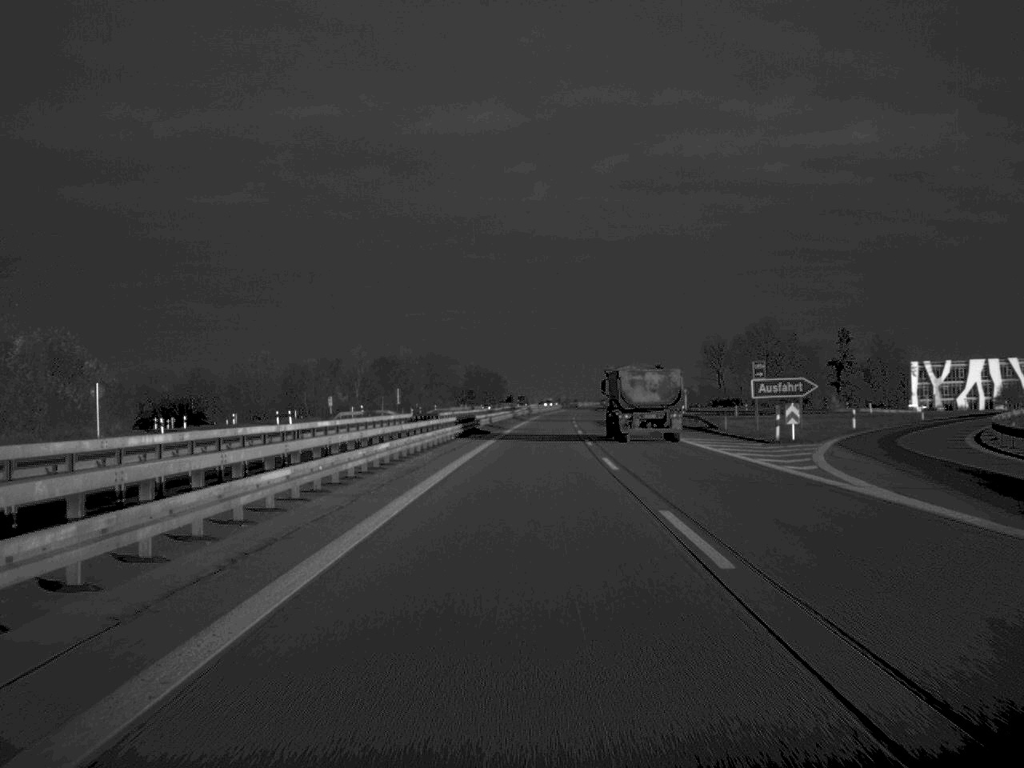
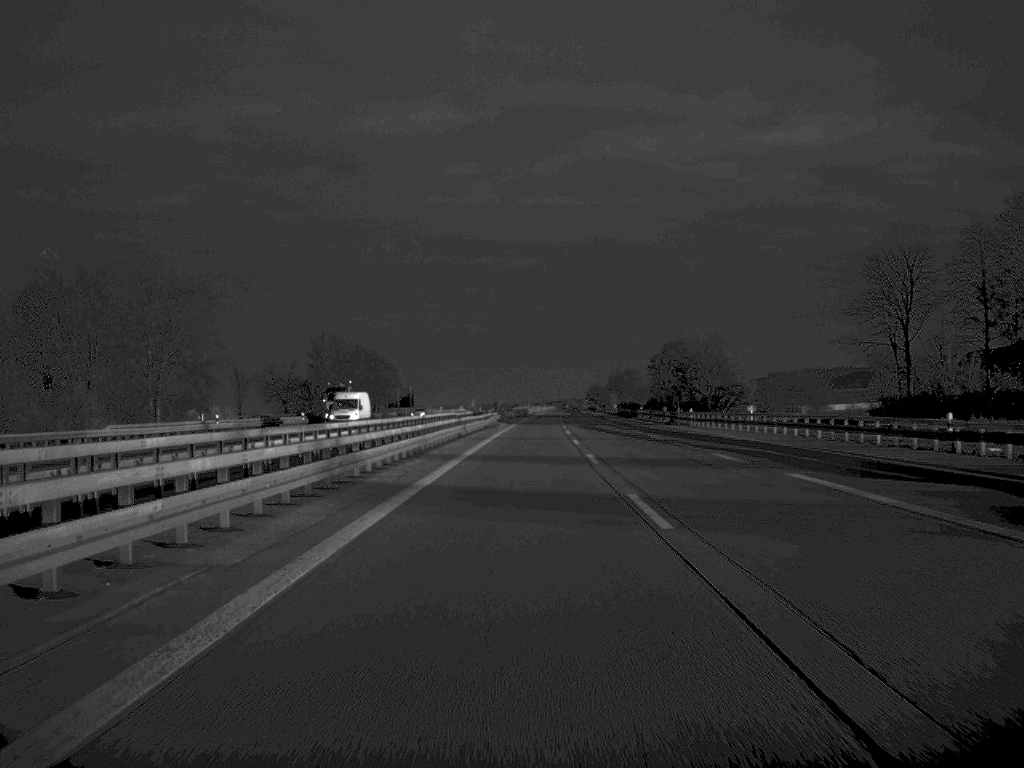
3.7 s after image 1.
(+4.2, +157.5) m; +3°
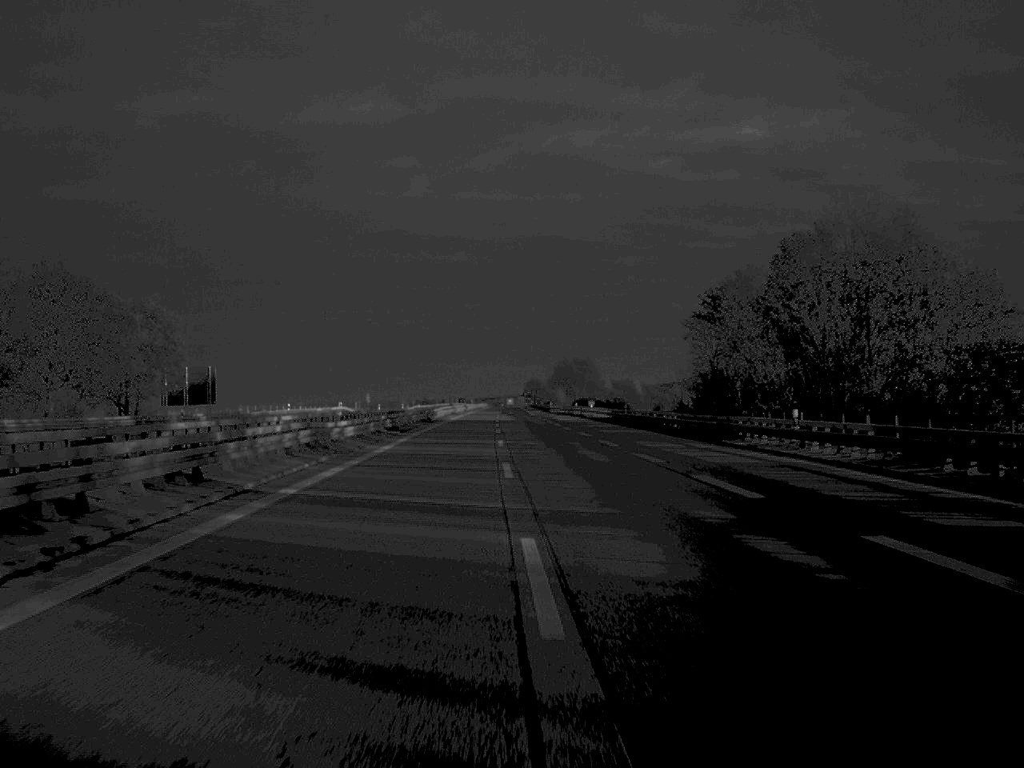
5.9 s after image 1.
(+2.5, +98.0) m; +3°
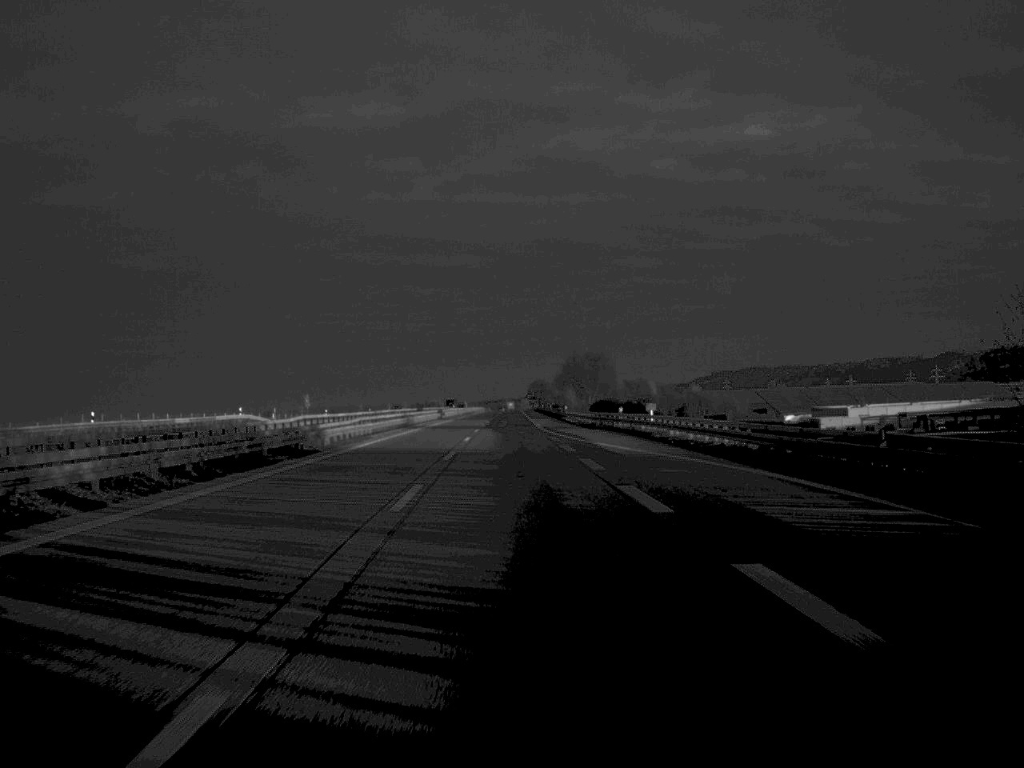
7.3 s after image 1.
(0.0, +60.8) m; 0°
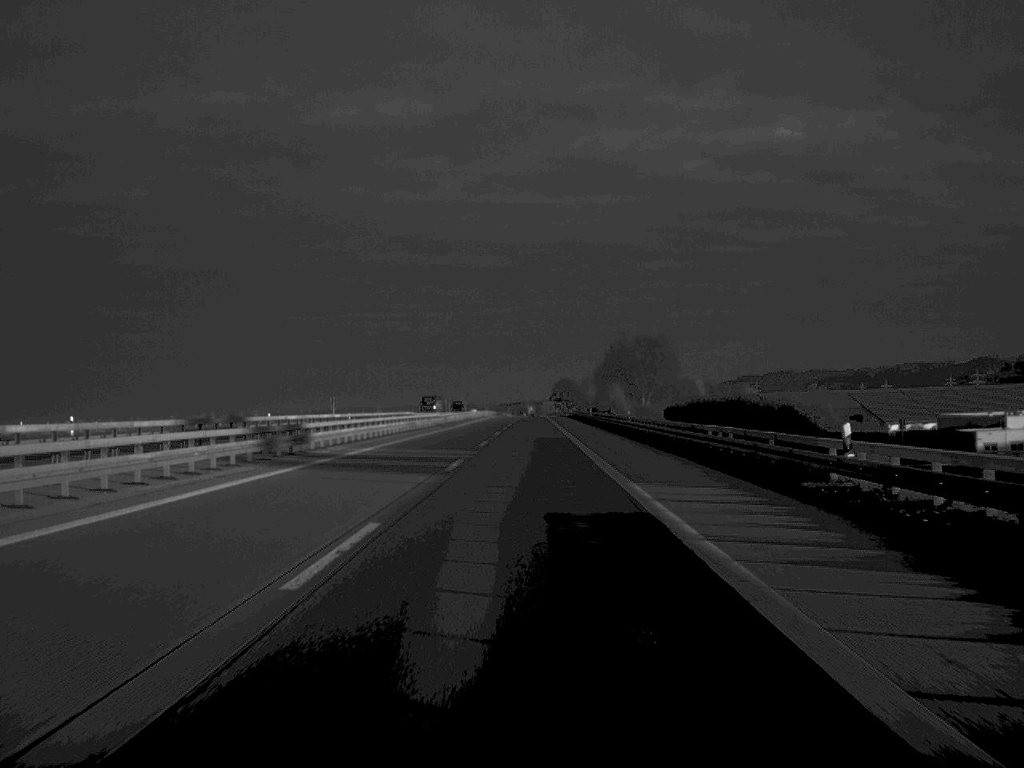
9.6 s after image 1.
(-1.3, +98.5) m; -1°
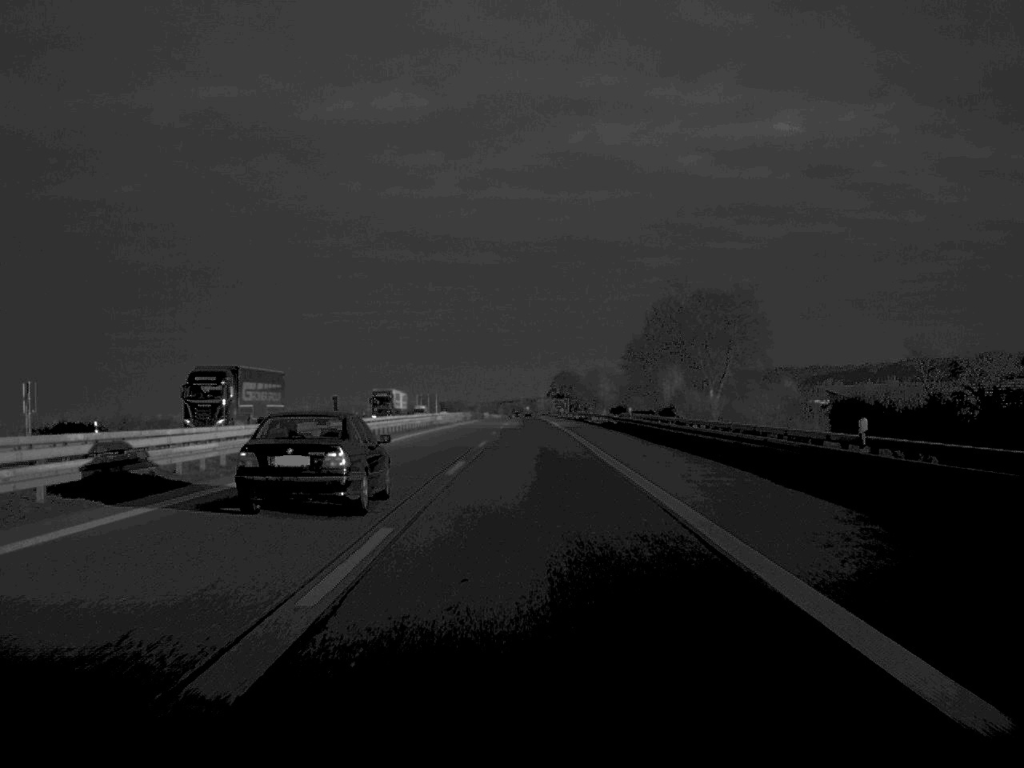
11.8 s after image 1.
(+0.2, +95.4) m; 0°
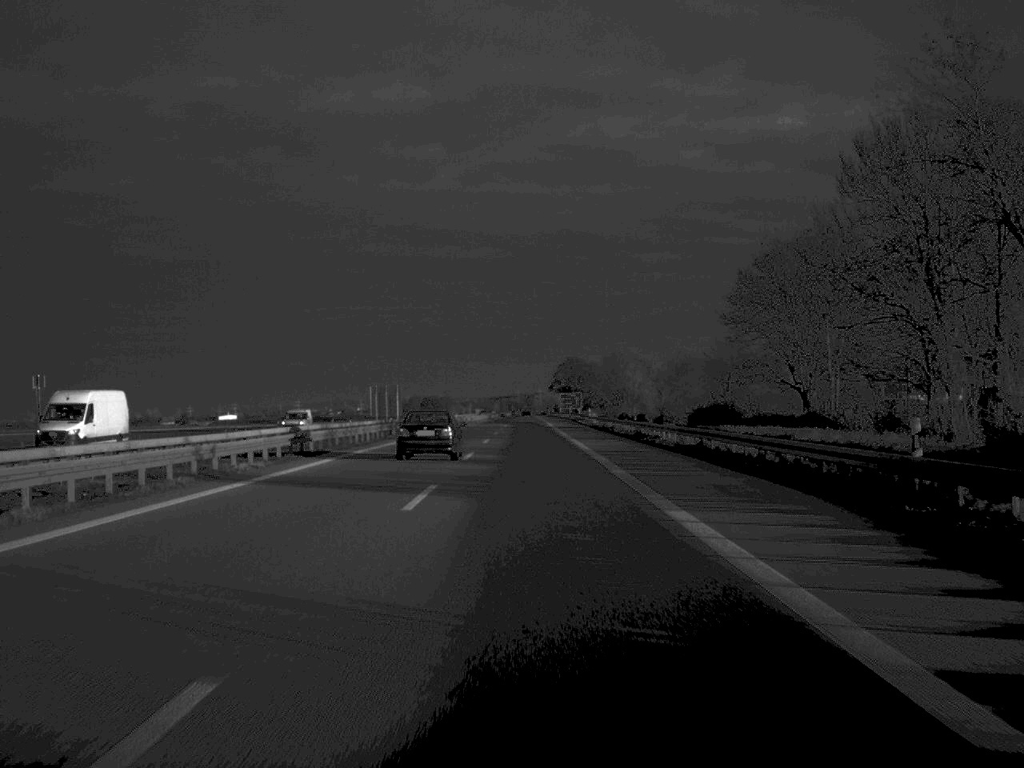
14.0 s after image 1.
(+0.1, +98.2) m; 0°
